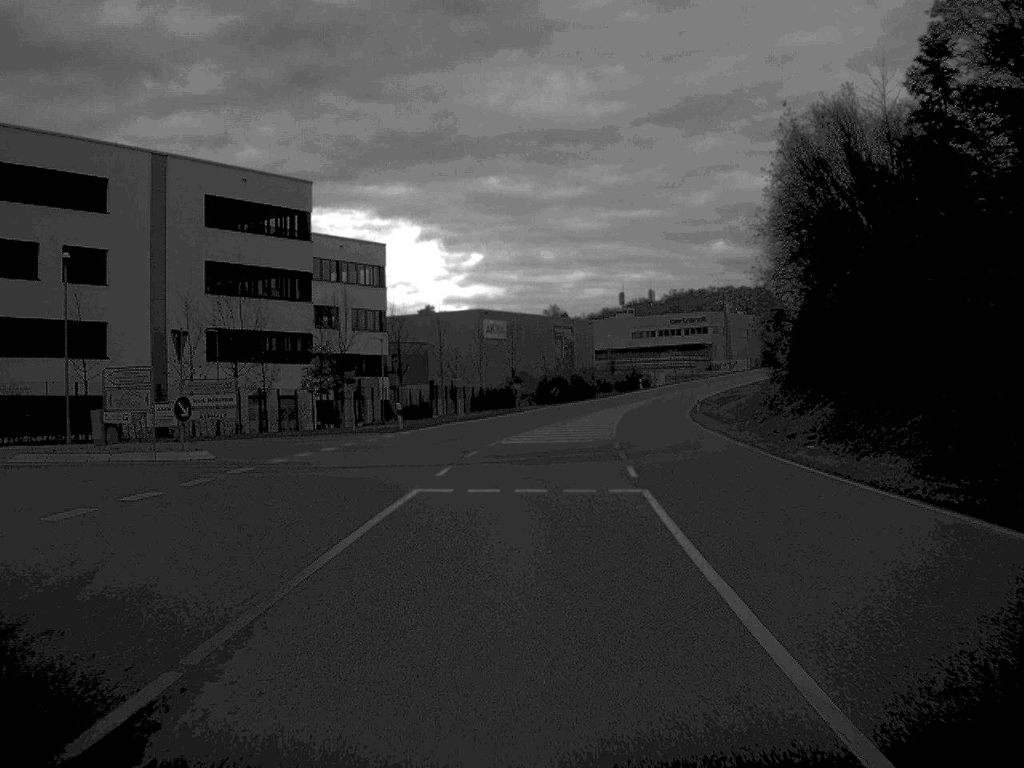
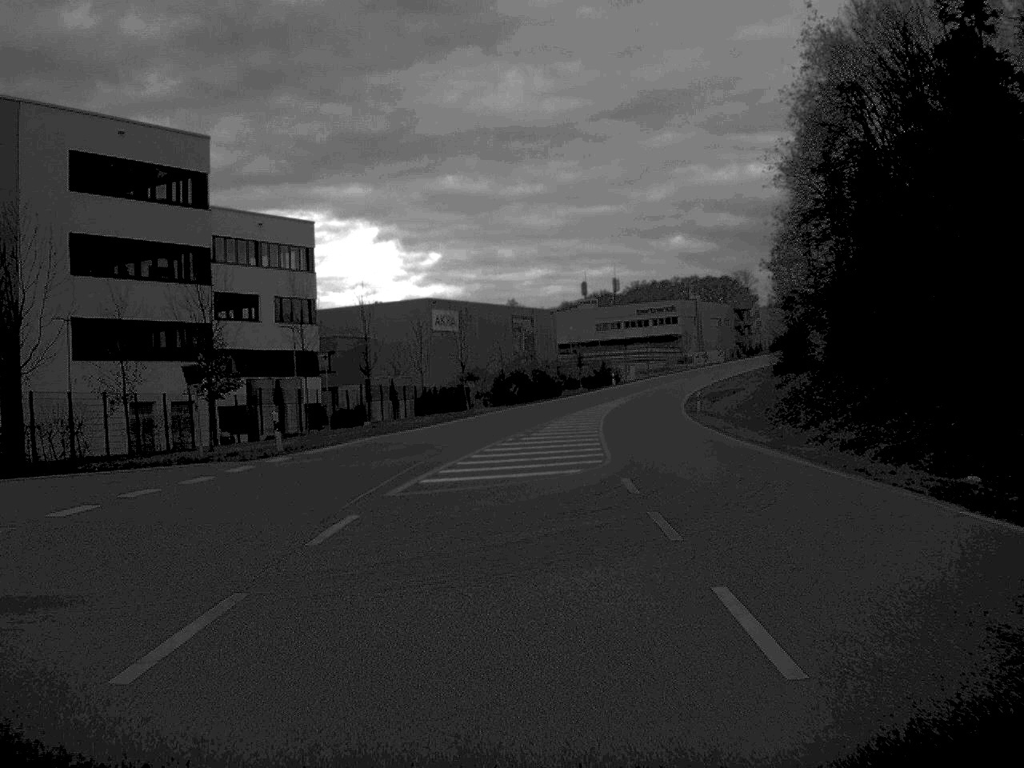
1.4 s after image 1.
(+0.3, +16.2) m; +1°
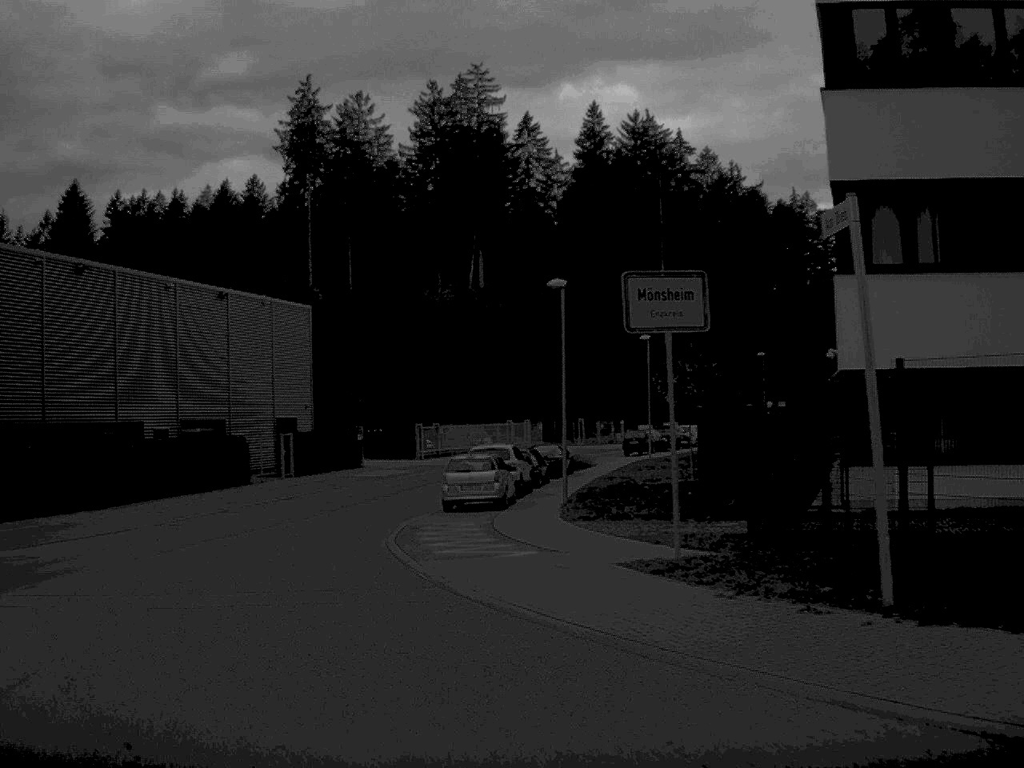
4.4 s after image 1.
(-11.0, +16.7) m; -78°
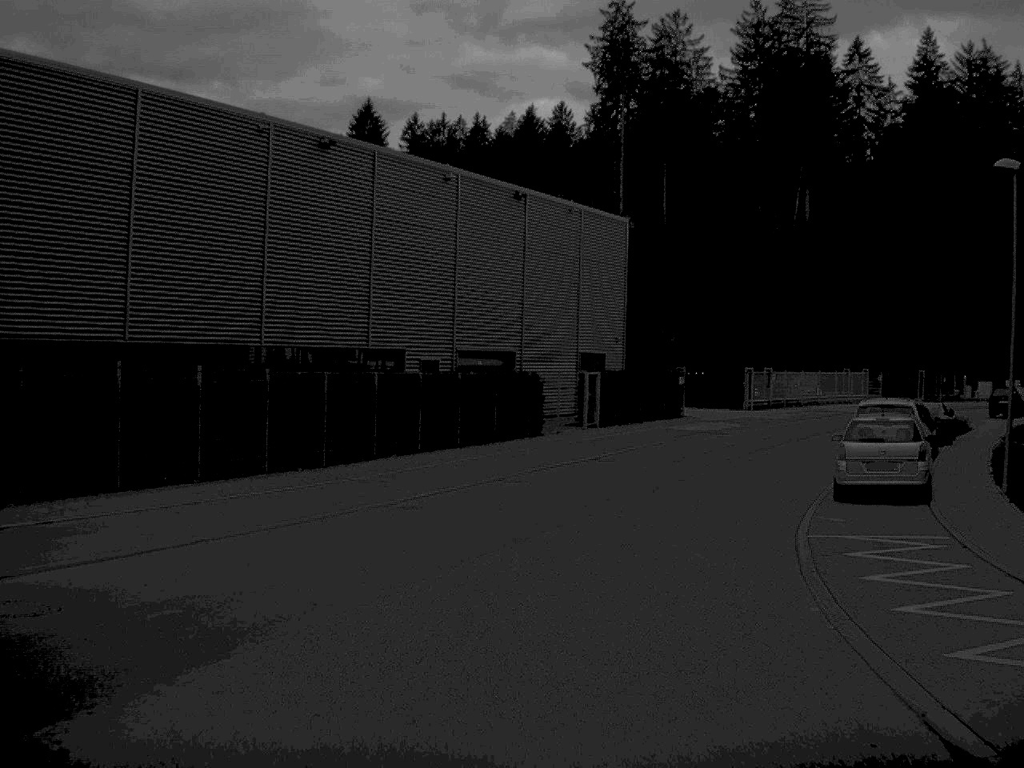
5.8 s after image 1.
(-2.0, +11.8) m; -13°
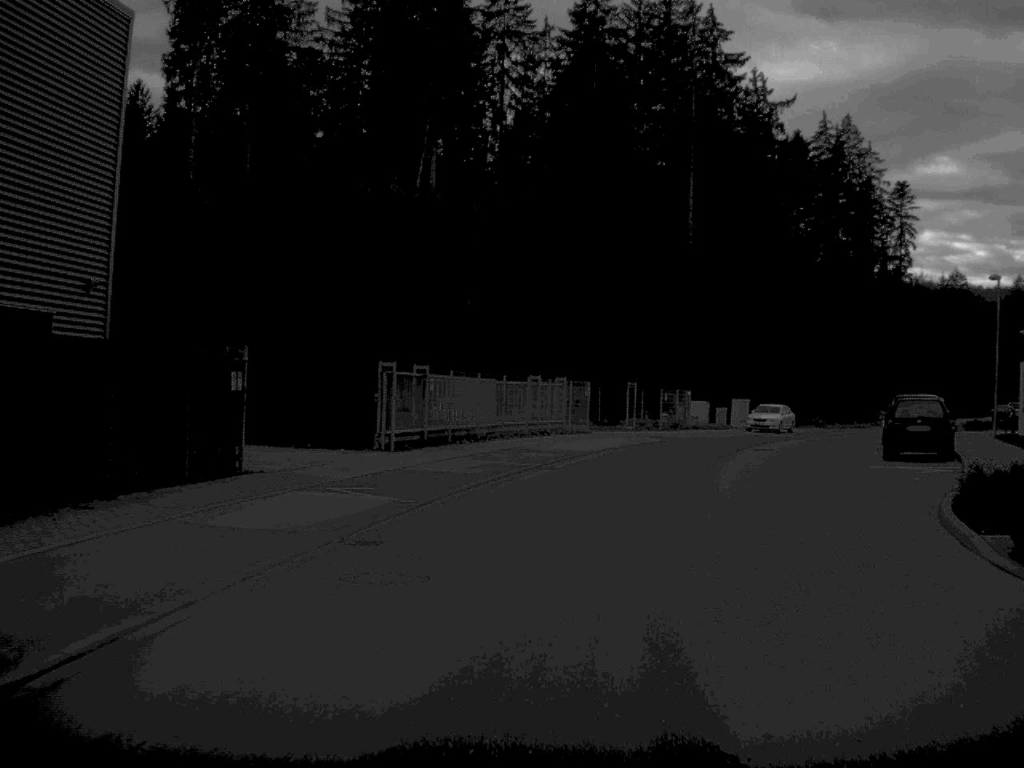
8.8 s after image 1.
(+4.1, +31.0) m; +19°
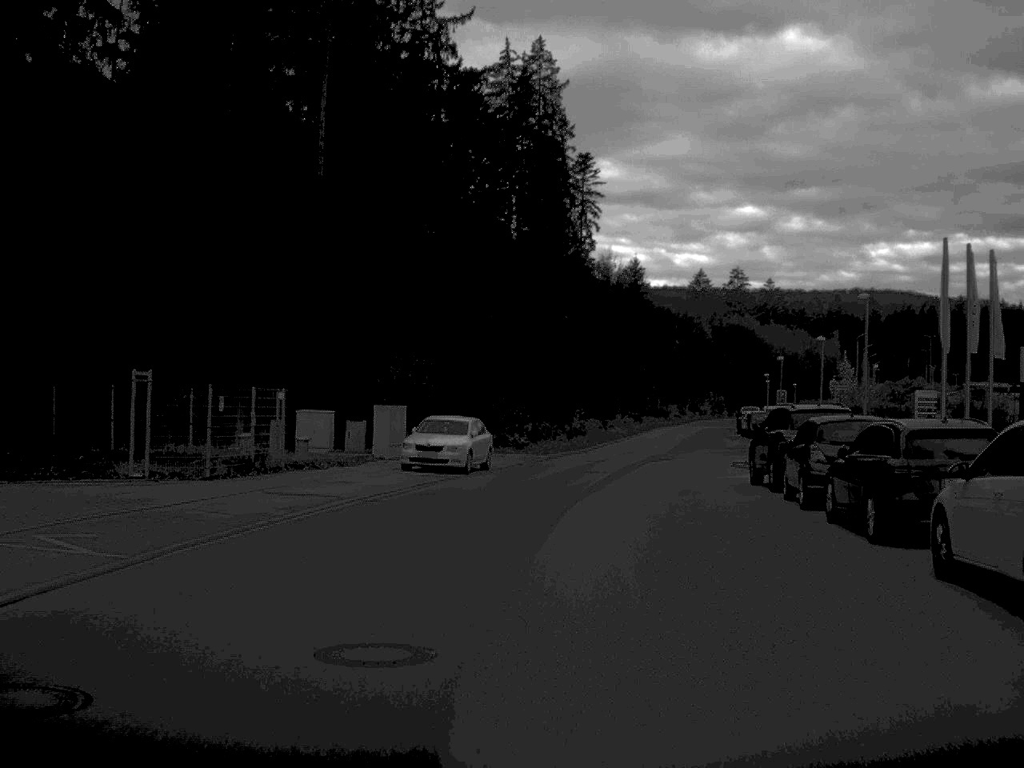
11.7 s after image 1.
(+4.8, +31.3) m; +15°
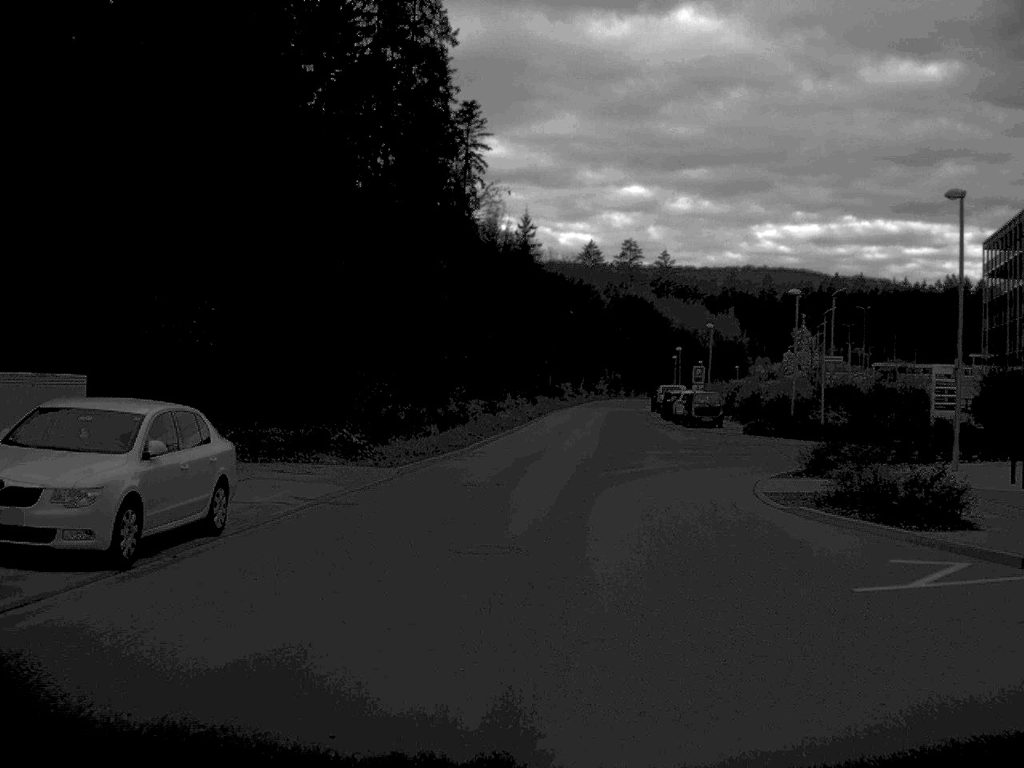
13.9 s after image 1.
(+0.9, +21.4) m; +5°
